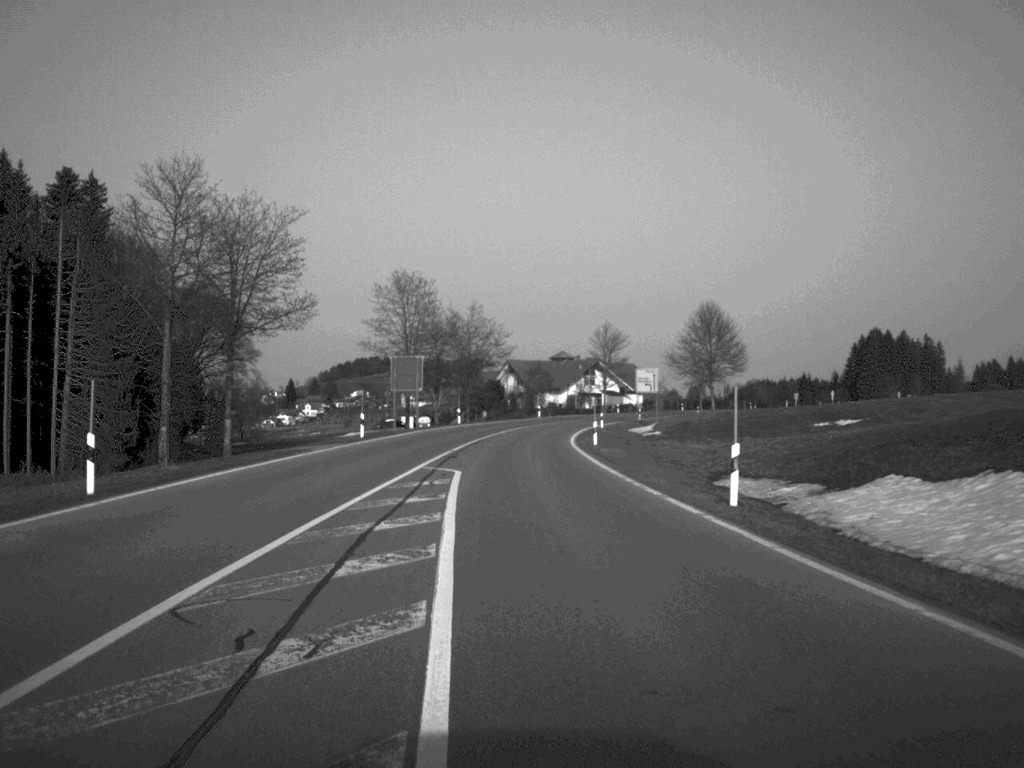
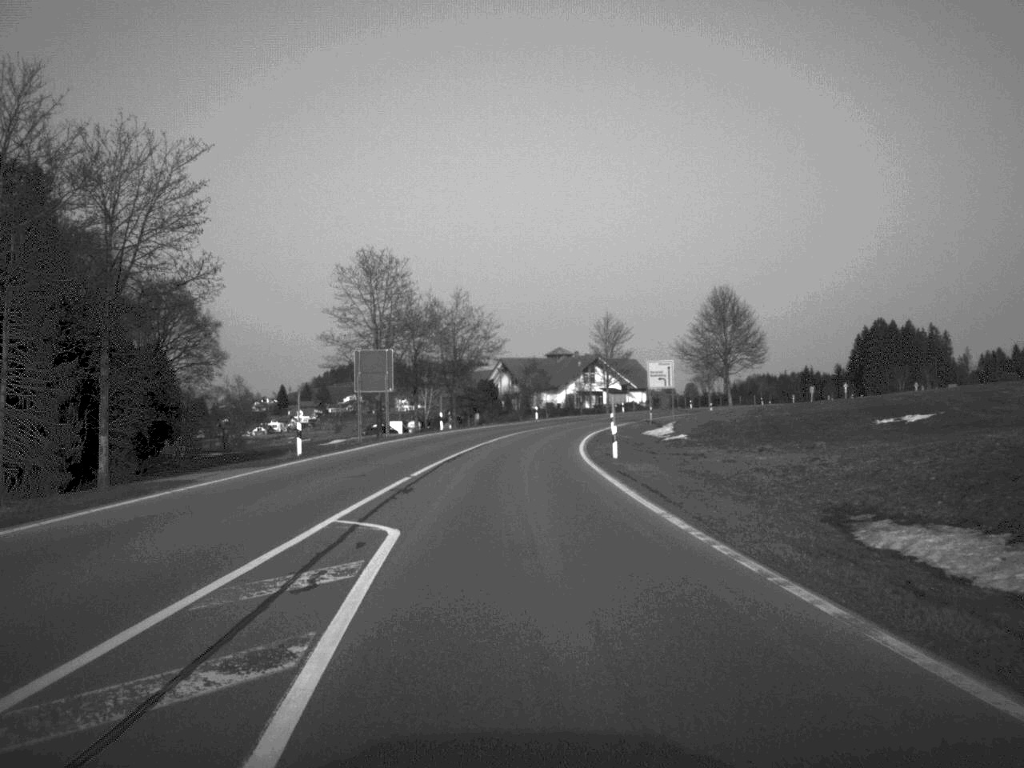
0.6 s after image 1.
(0.0, +13.4) m; 0°
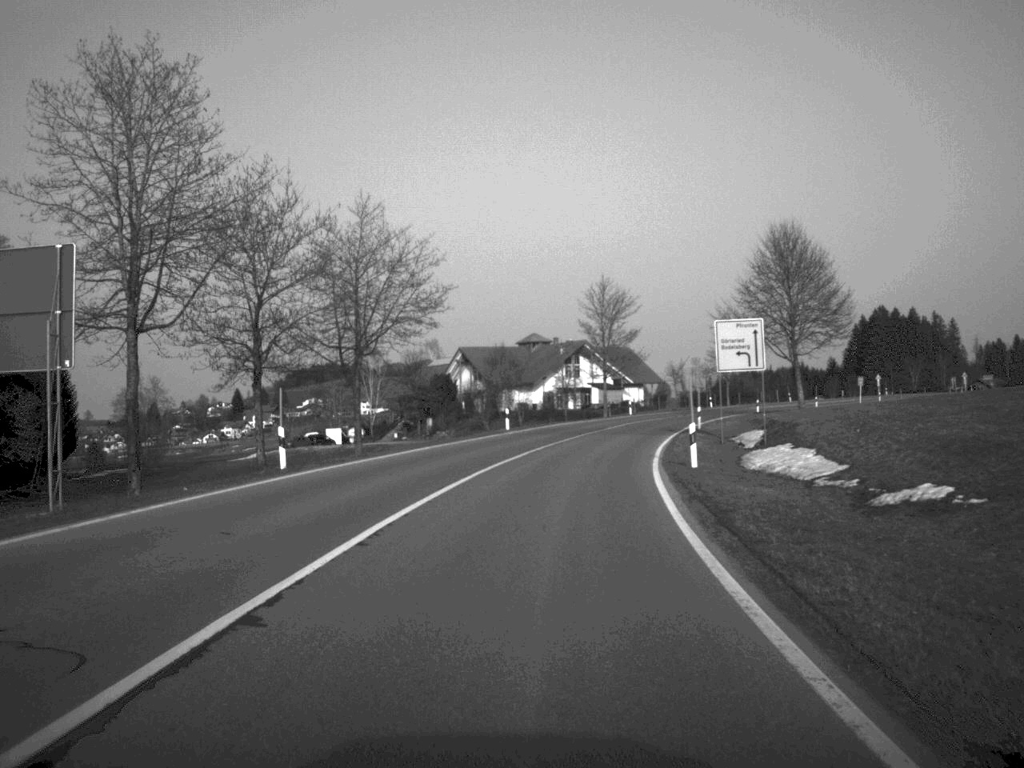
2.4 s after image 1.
(+0.2, +39.8) m; +2°
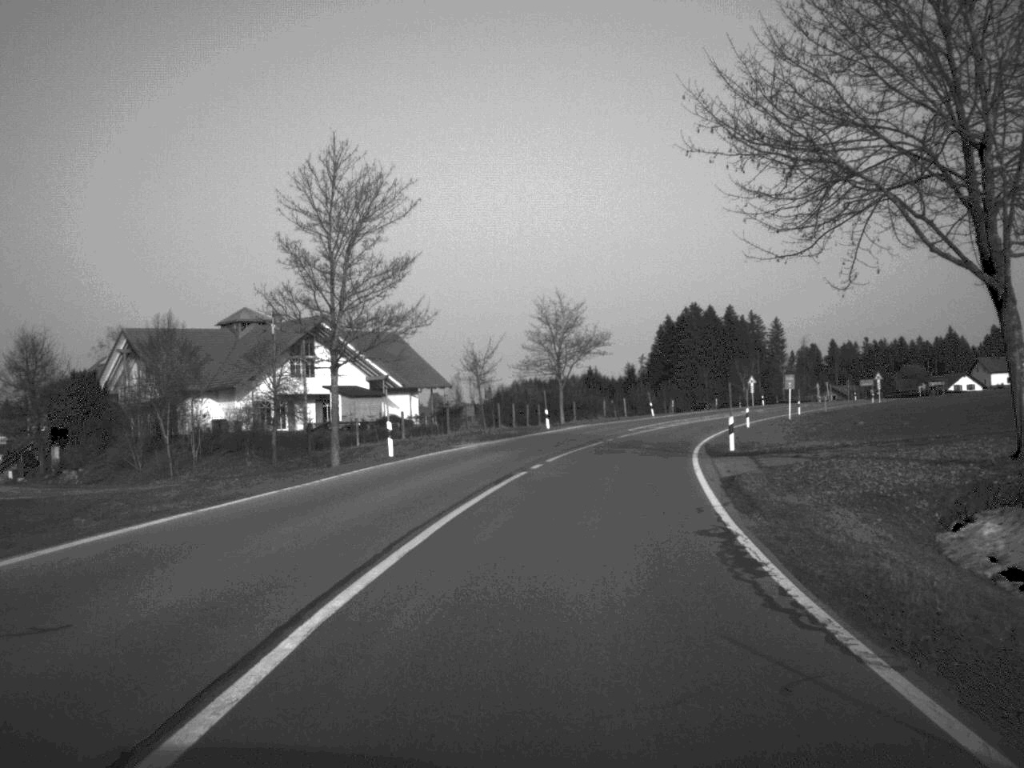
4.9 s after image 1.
(+4.9, +56.8) m; +10°
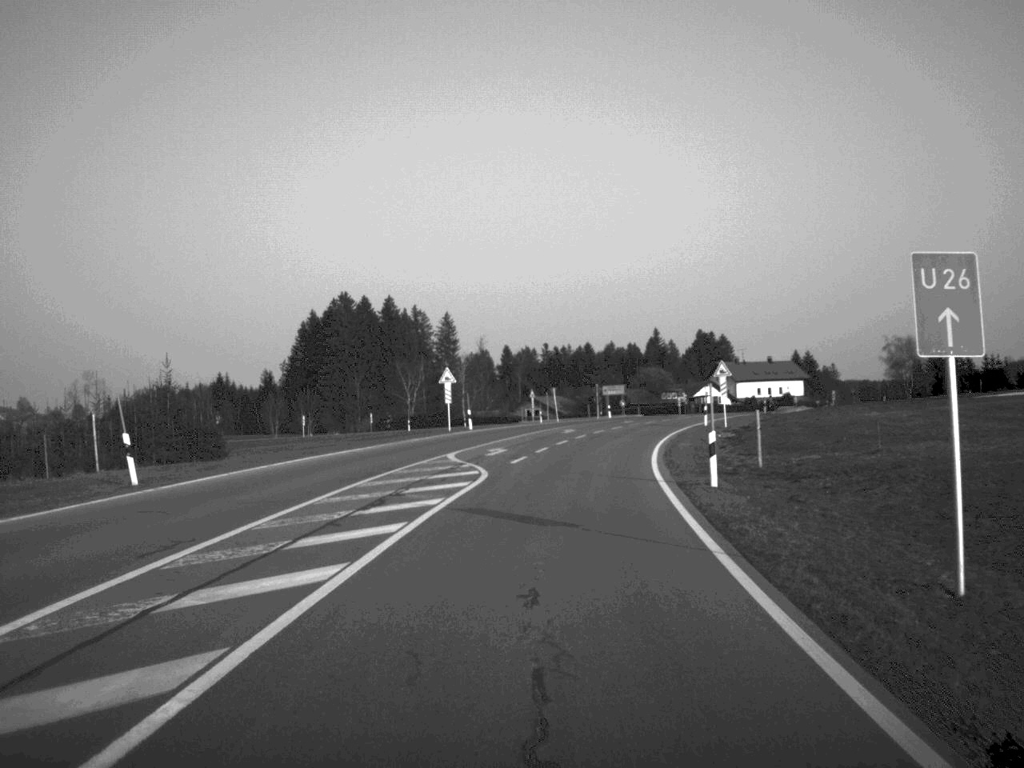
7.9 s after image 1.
(+10.3, +70.3) m; +15°
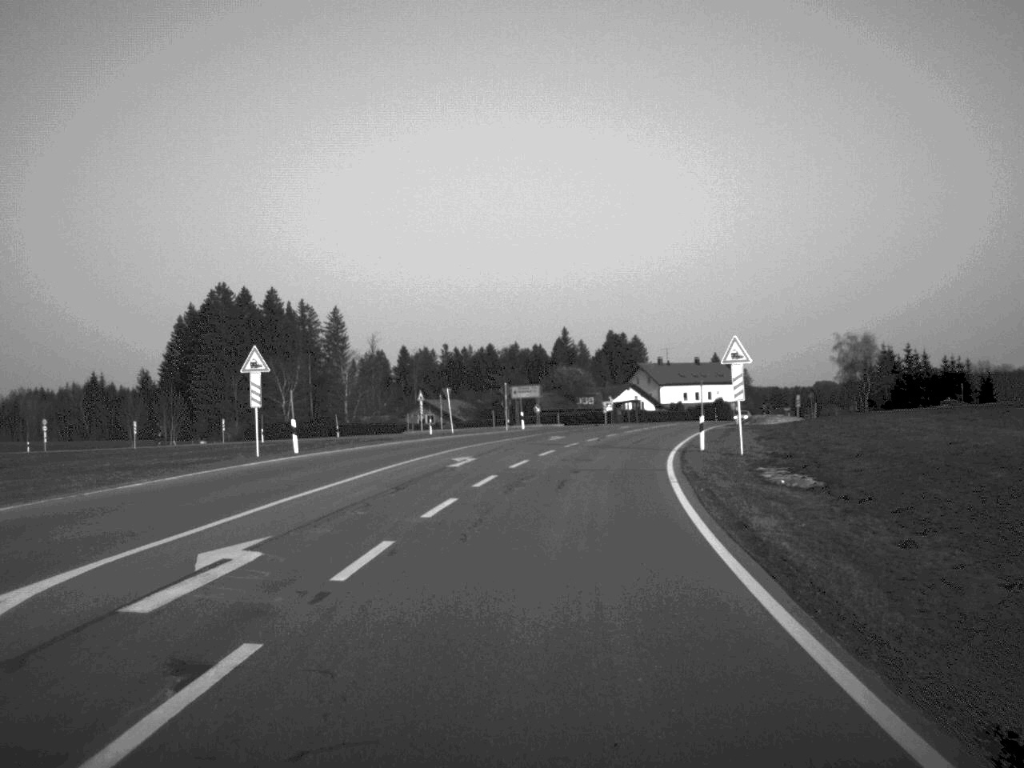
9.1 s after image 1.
(+1.0, +27.1) m; +4°
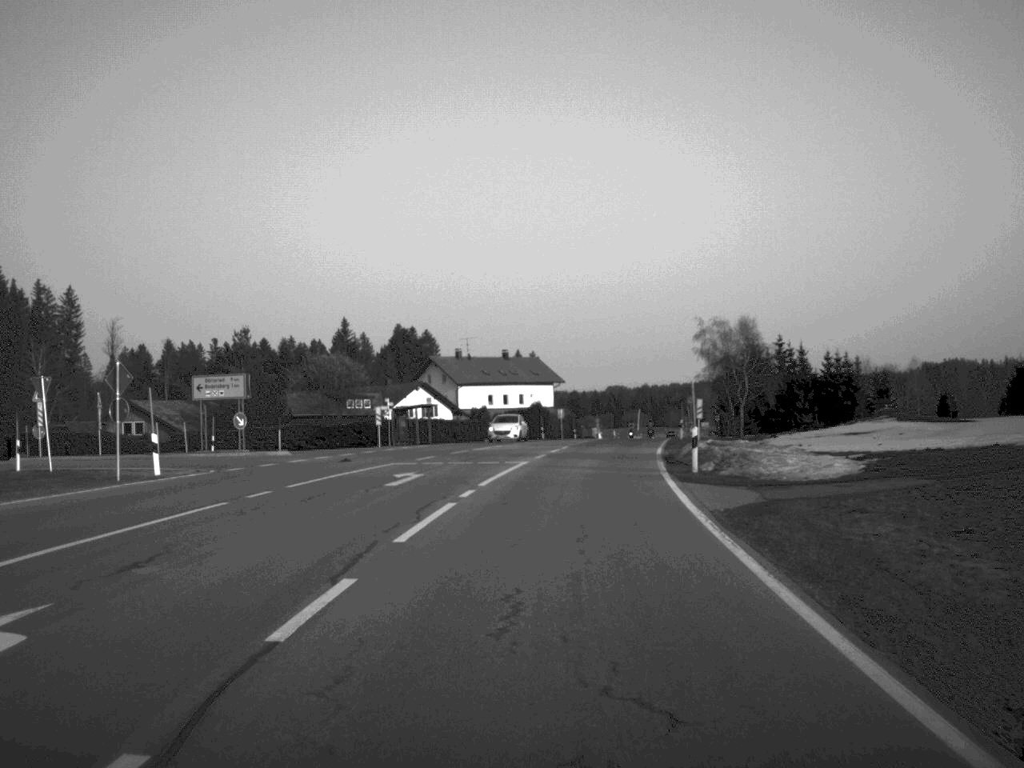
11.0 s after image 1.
(+3.5, +43.8) m; +10°
